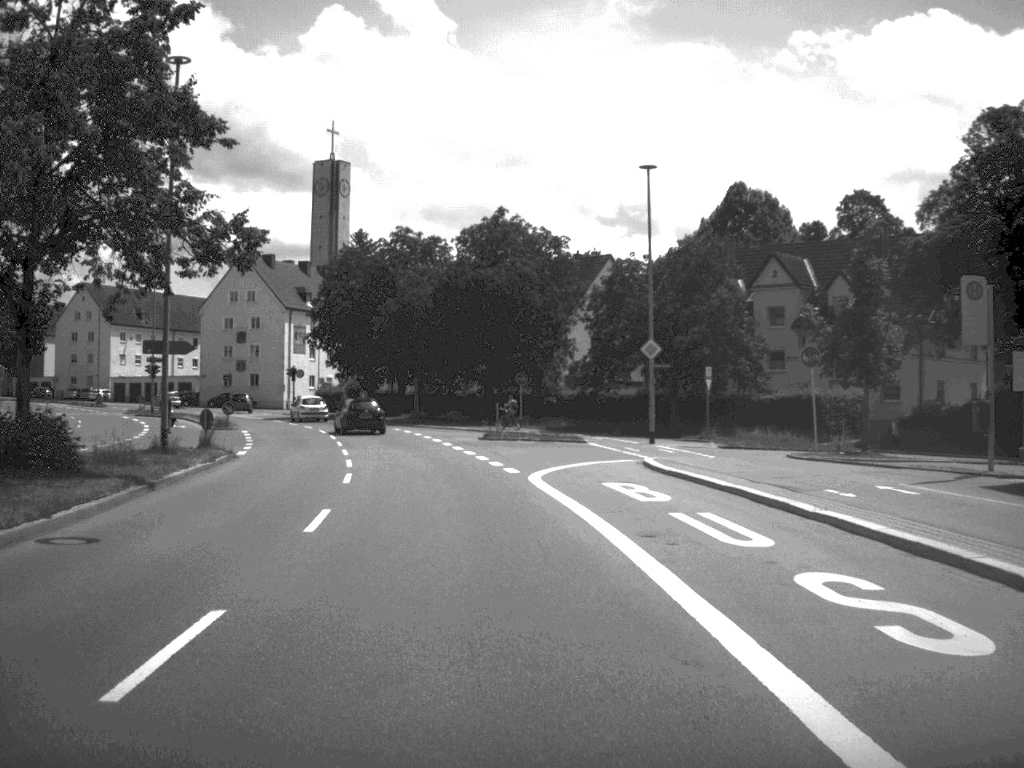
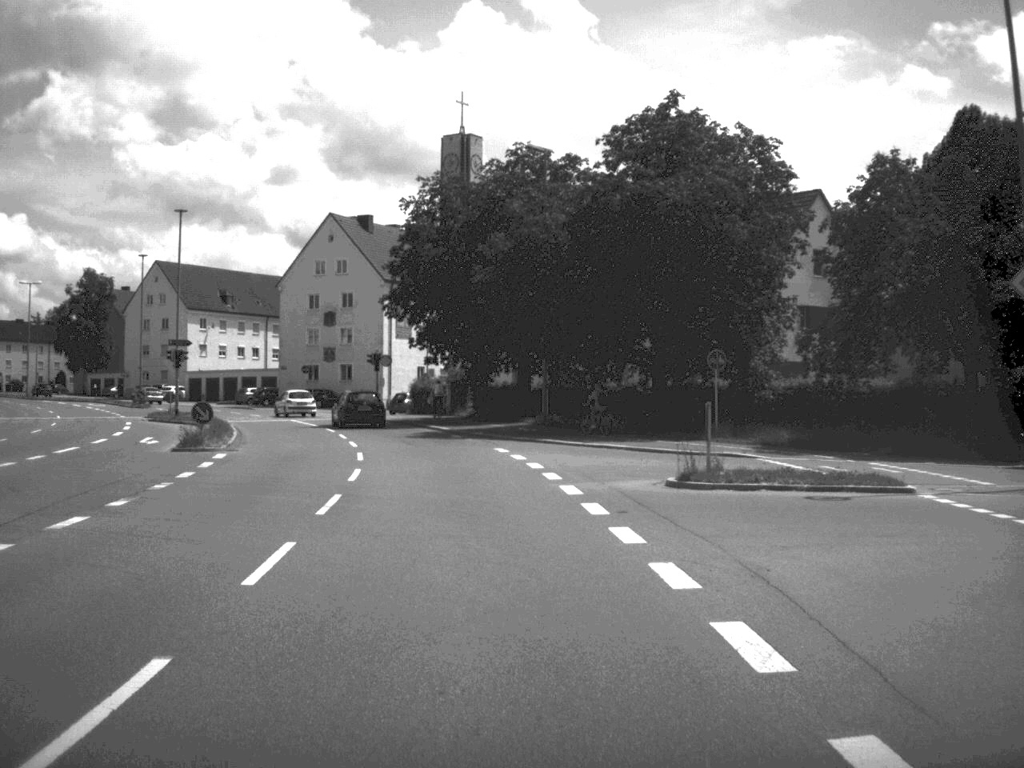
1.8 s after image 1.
(-1.5, +25.7) m; -7°
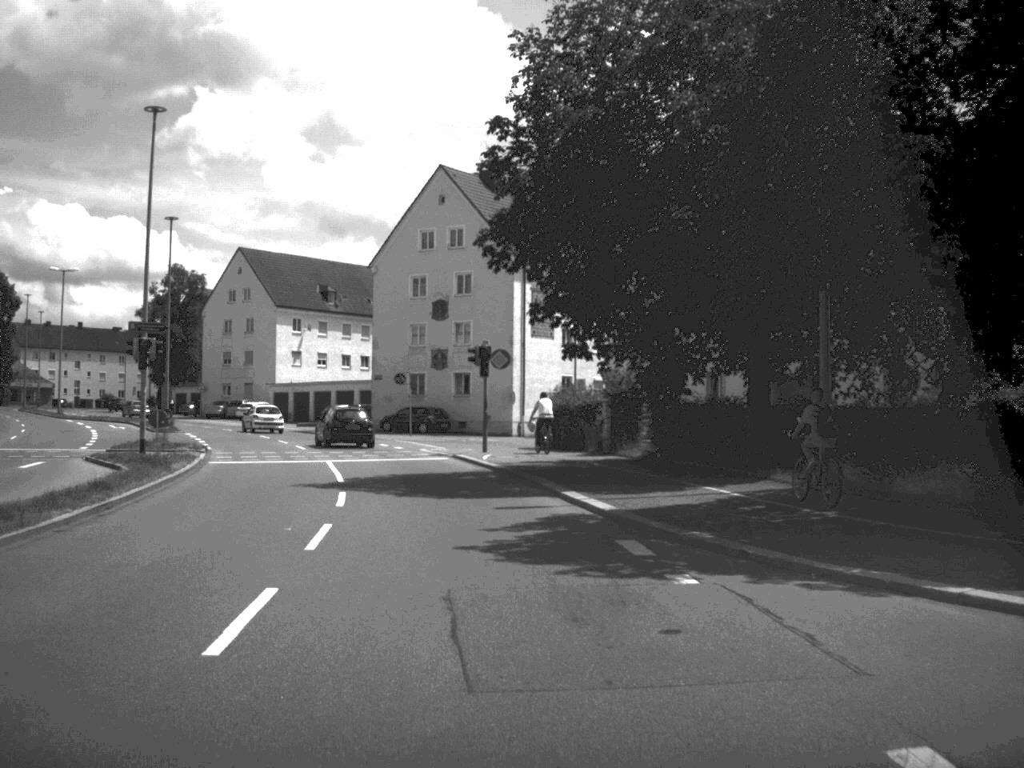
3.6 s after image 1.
(-1.6, +26.4) m; -7°
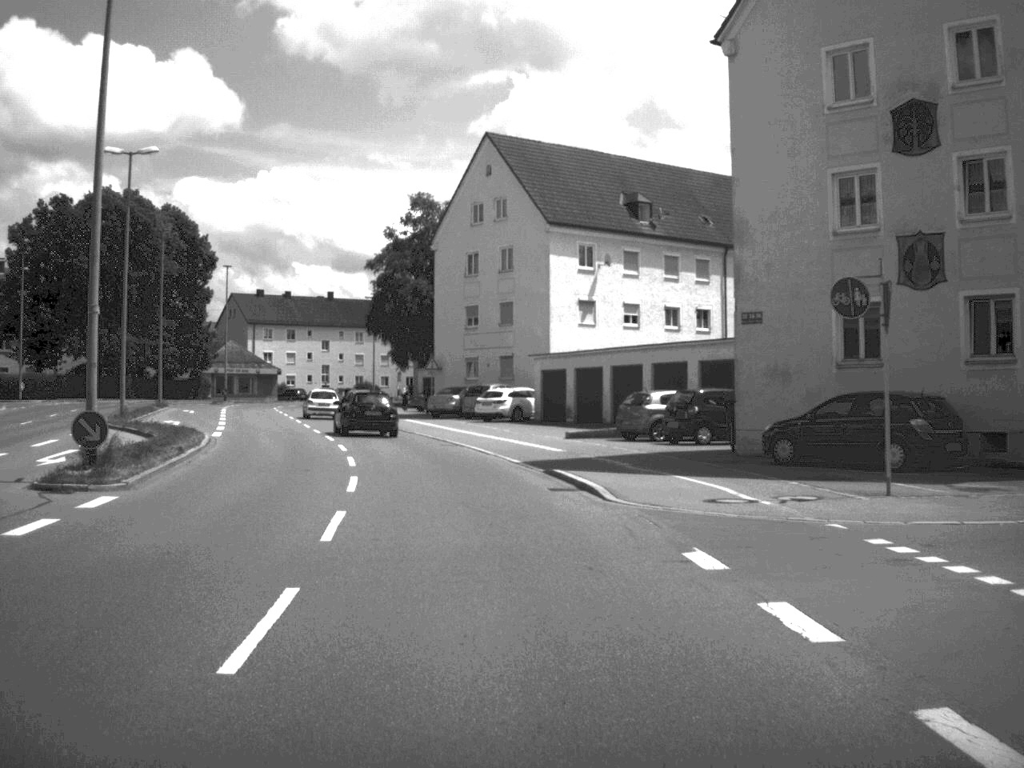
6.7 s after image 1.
(-5.7, +43.1) m; -15°
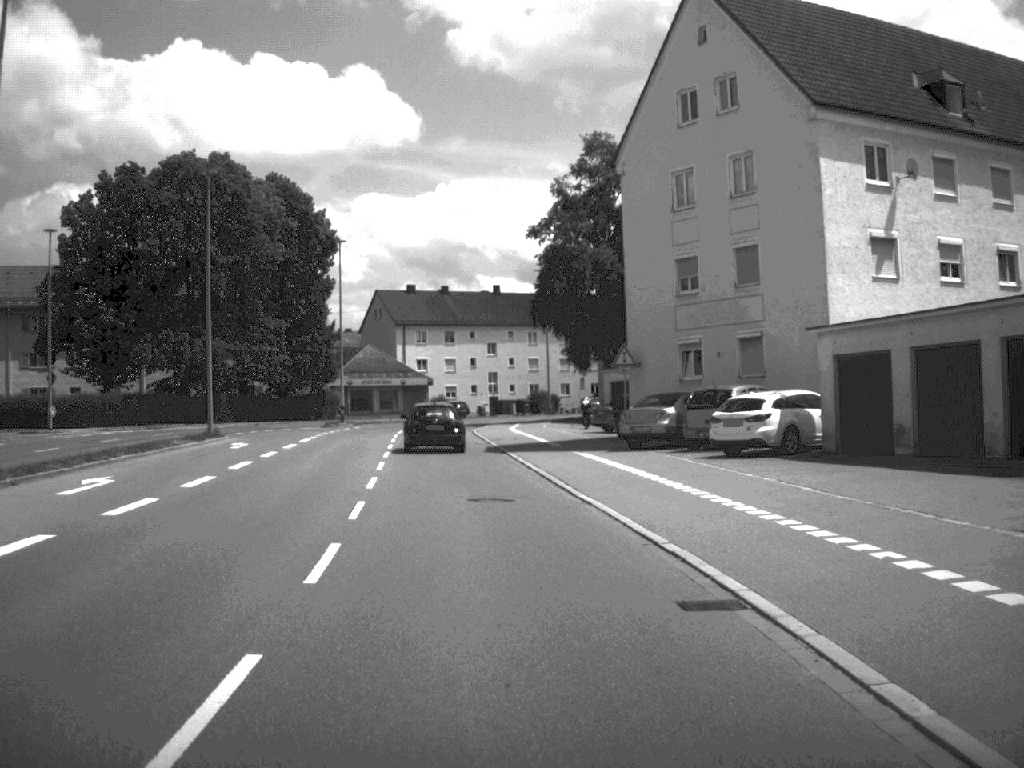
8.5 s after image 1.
(-1.9, +25.7) m; -9°
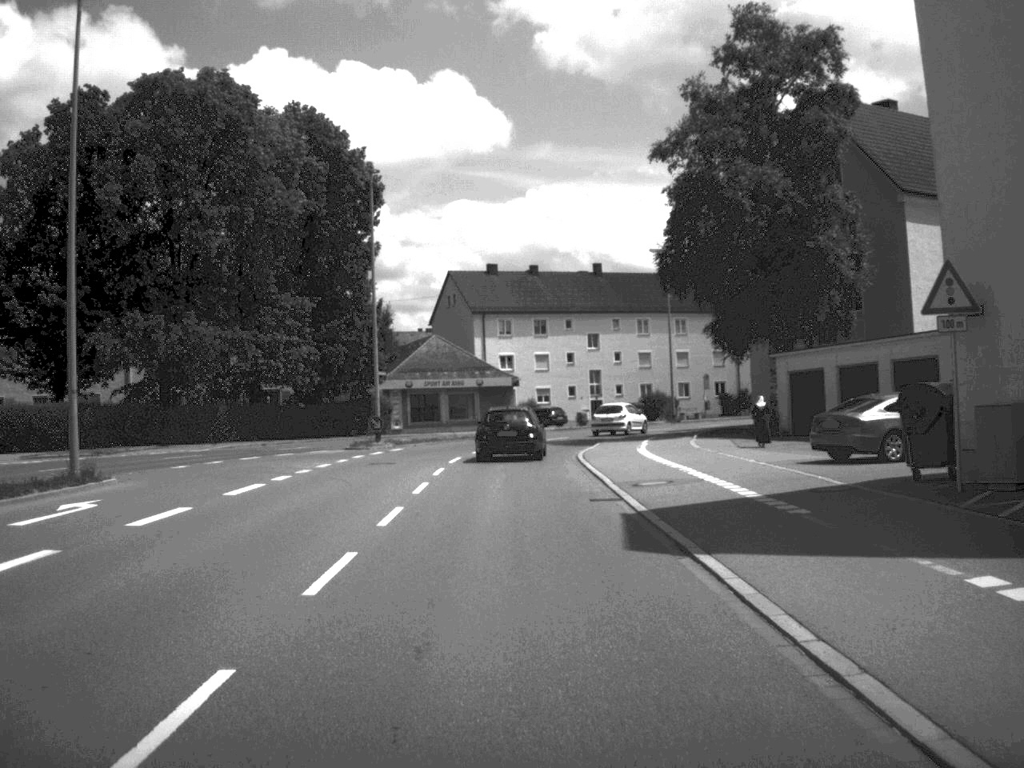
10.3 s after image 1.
(-1.2, +24.2) m; -4°
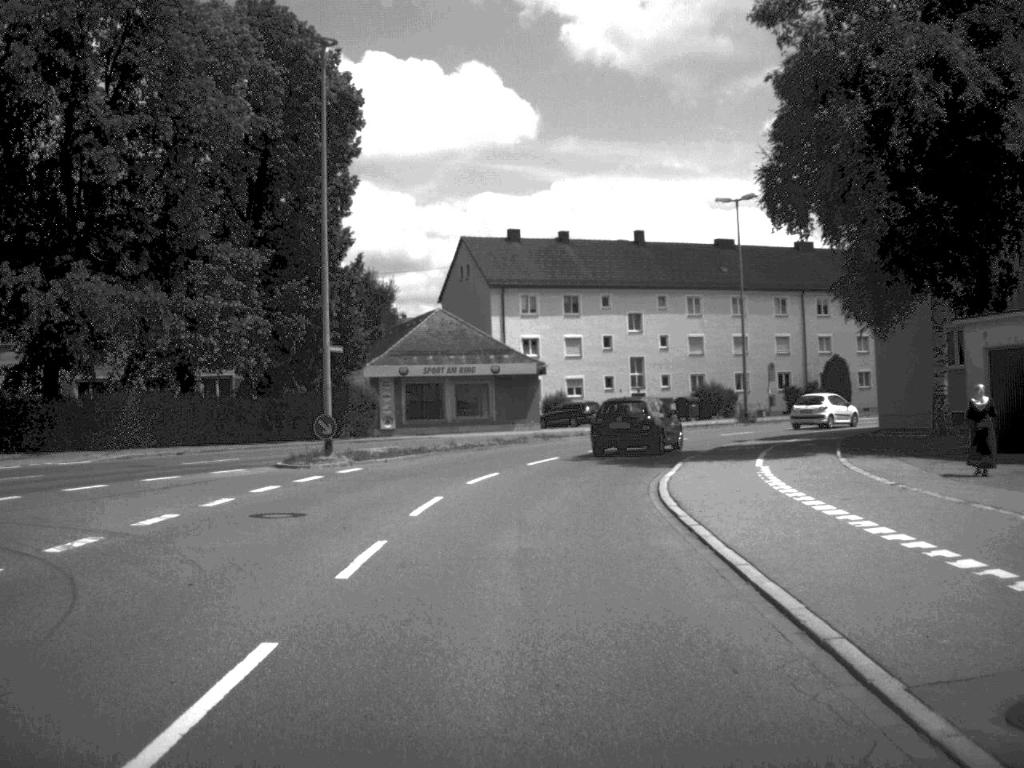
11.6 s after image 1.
(-0.2, +17.1) m; -1°
